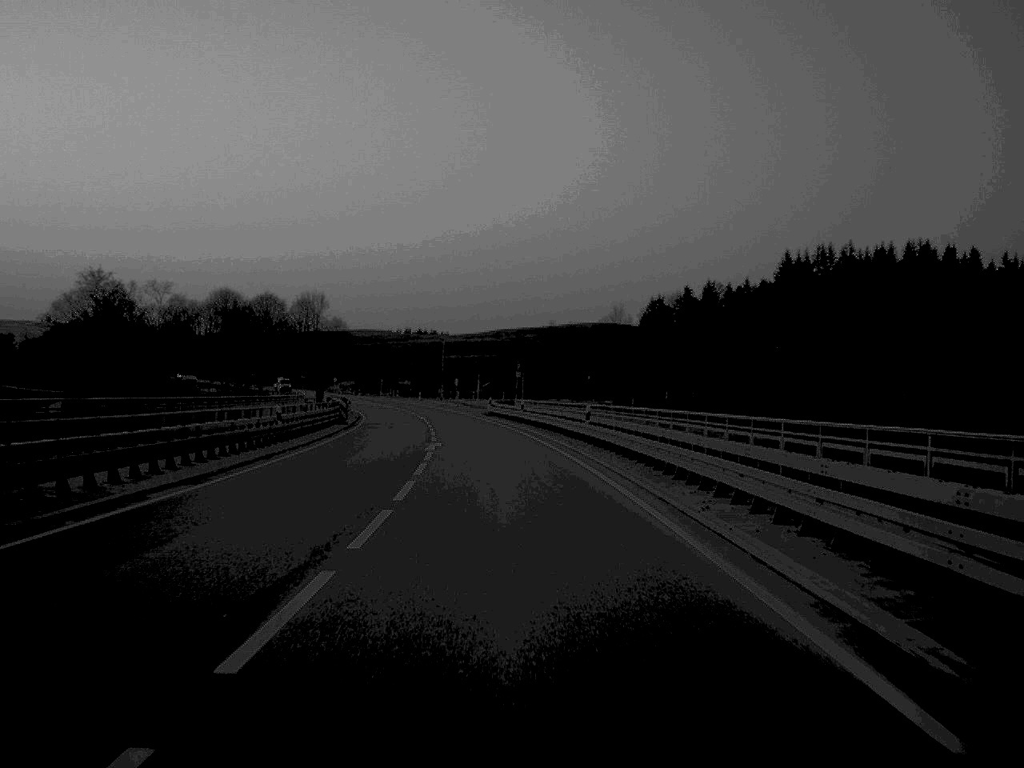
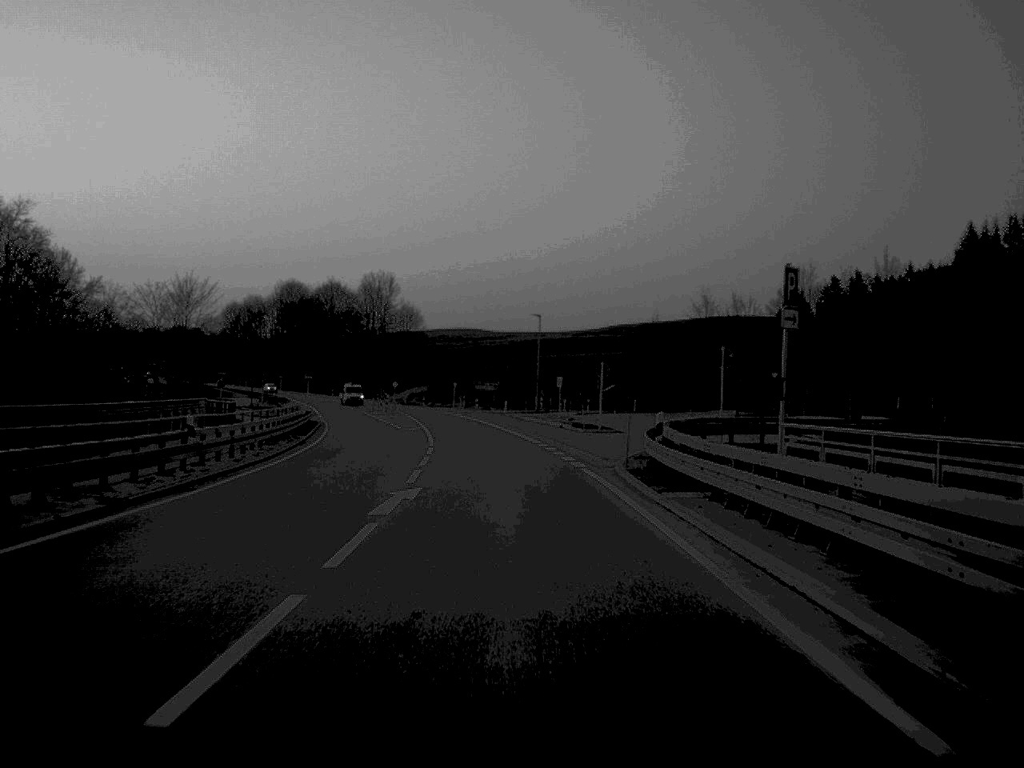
(-2.6, +61.1) m; -5°
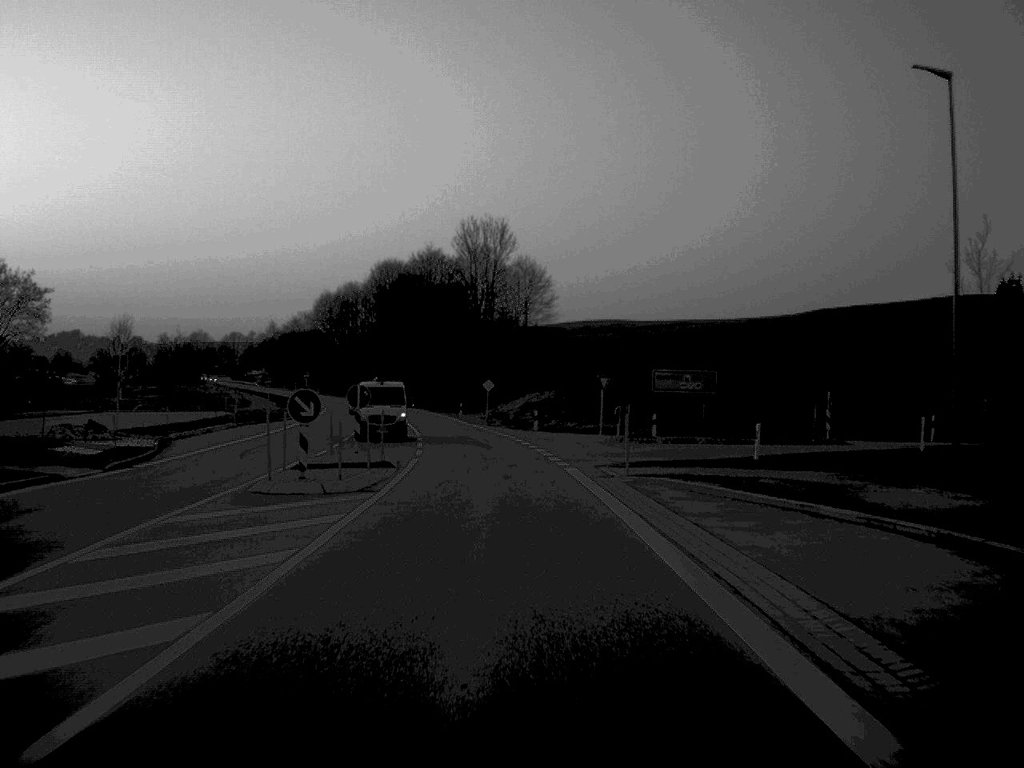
(-4.0, +75.2) m; -6°
